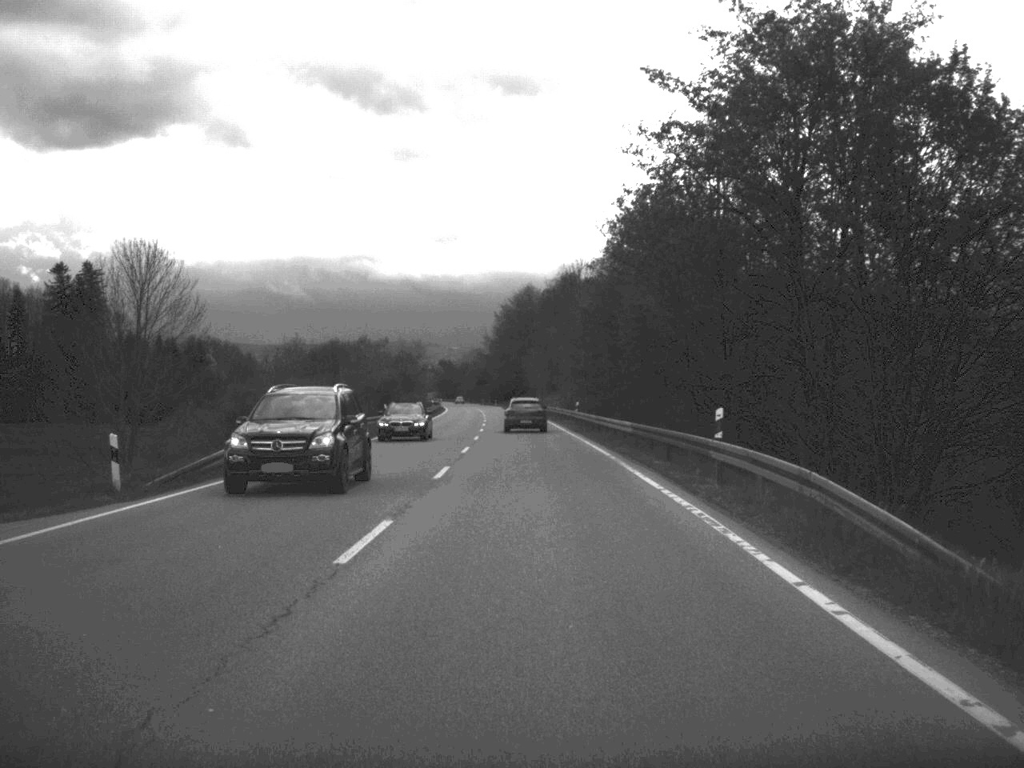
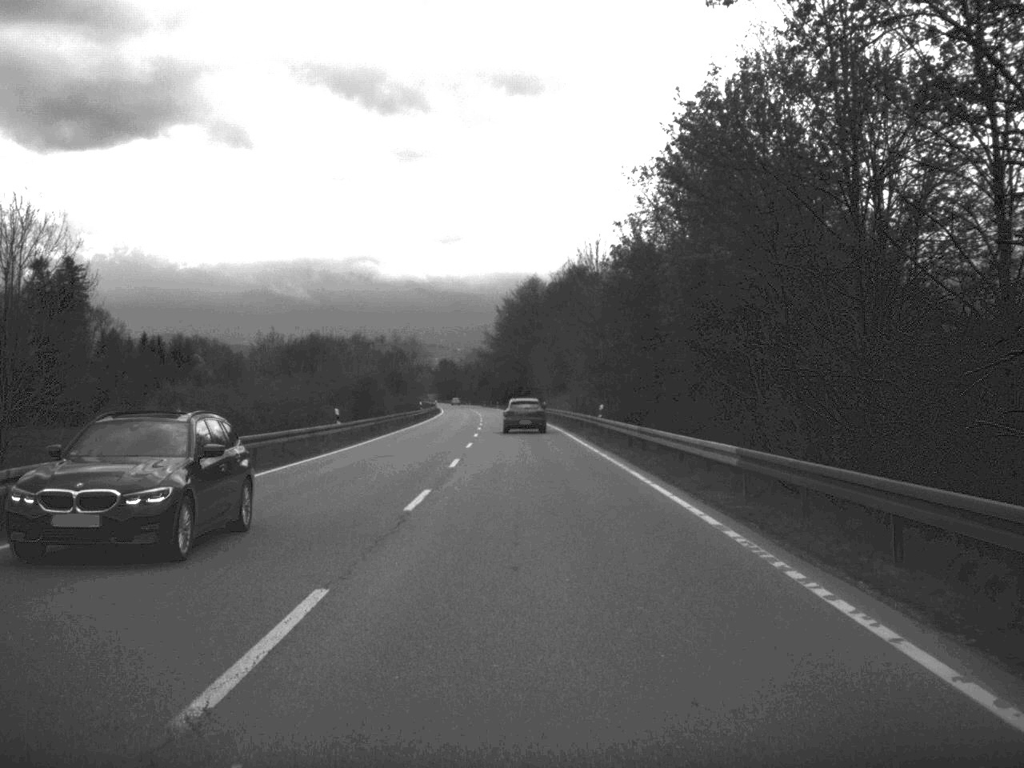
(0.0, +18.1) m; 0°
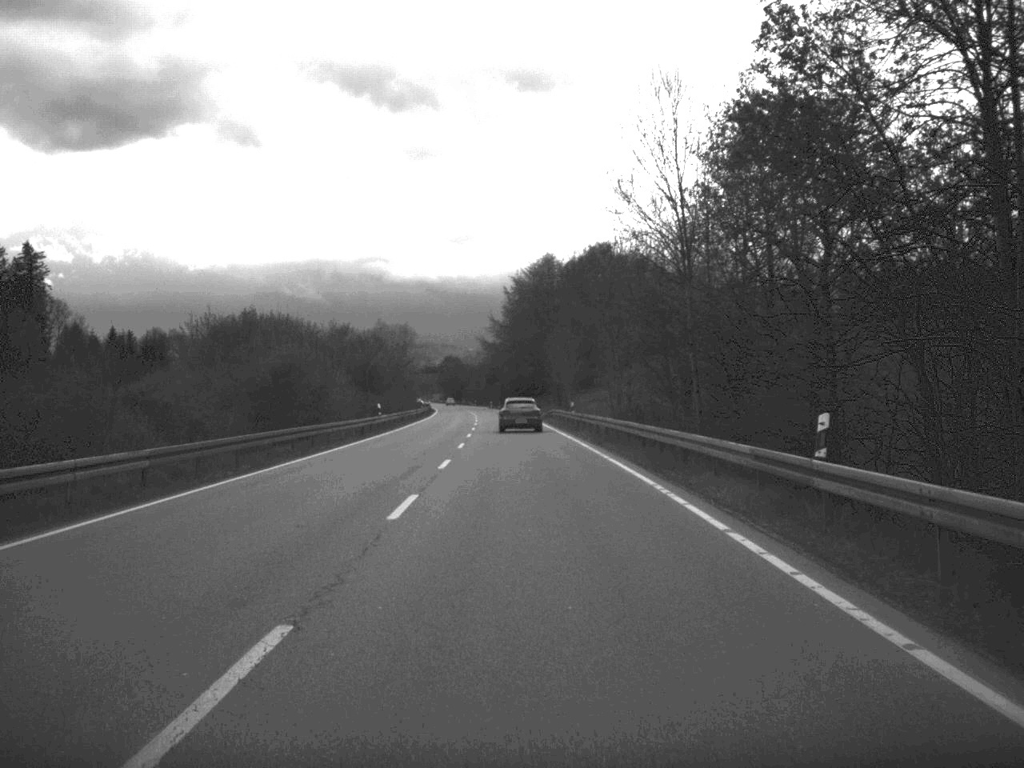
(-0.2, +36.8) m; -1°
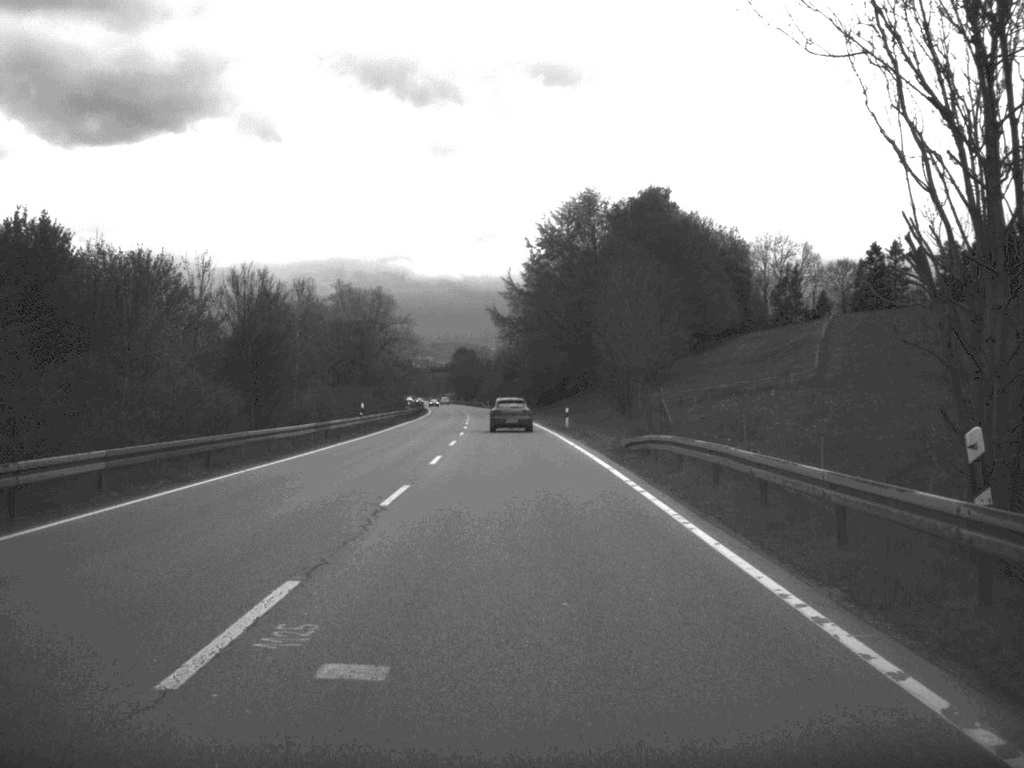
(-0.6, +56.8) m; -1°
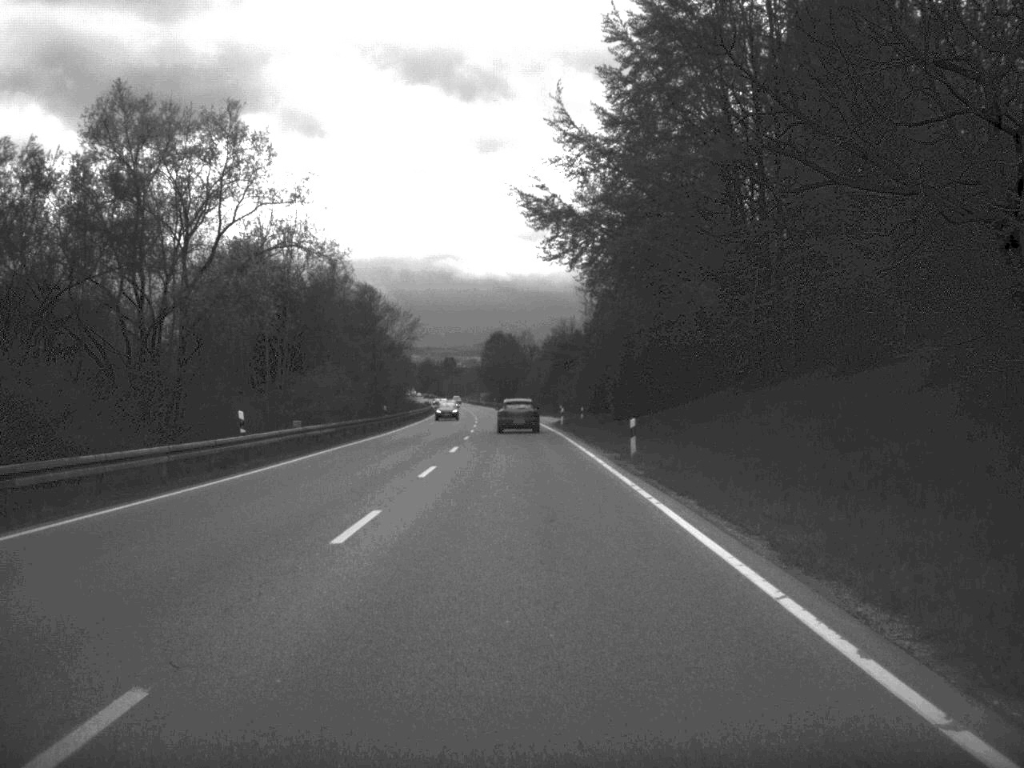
(-1.6, +75.0) m; -2°
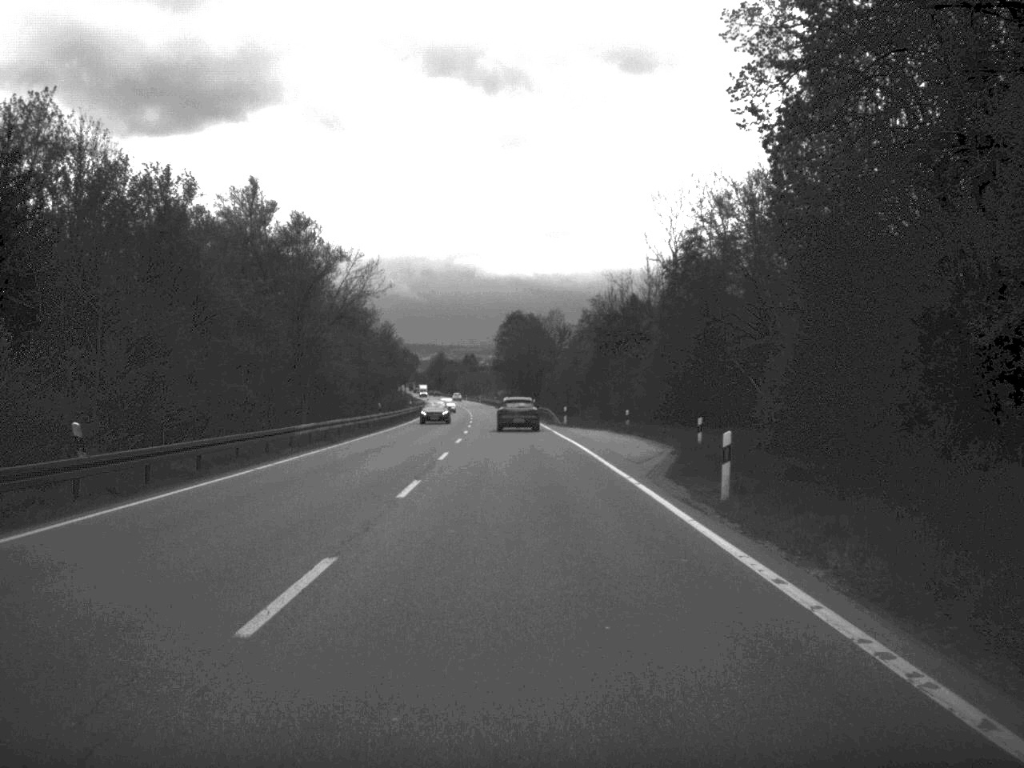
(-0.6, +52.6) m; -1°
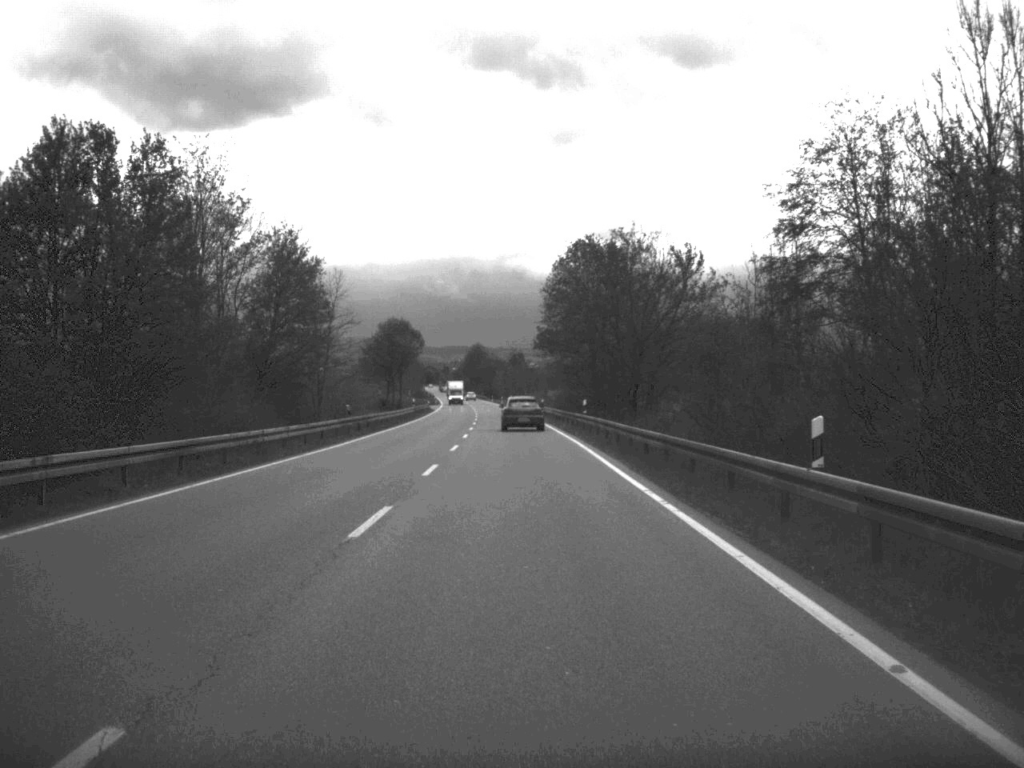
(-2.0, +88.7) m; -2°
